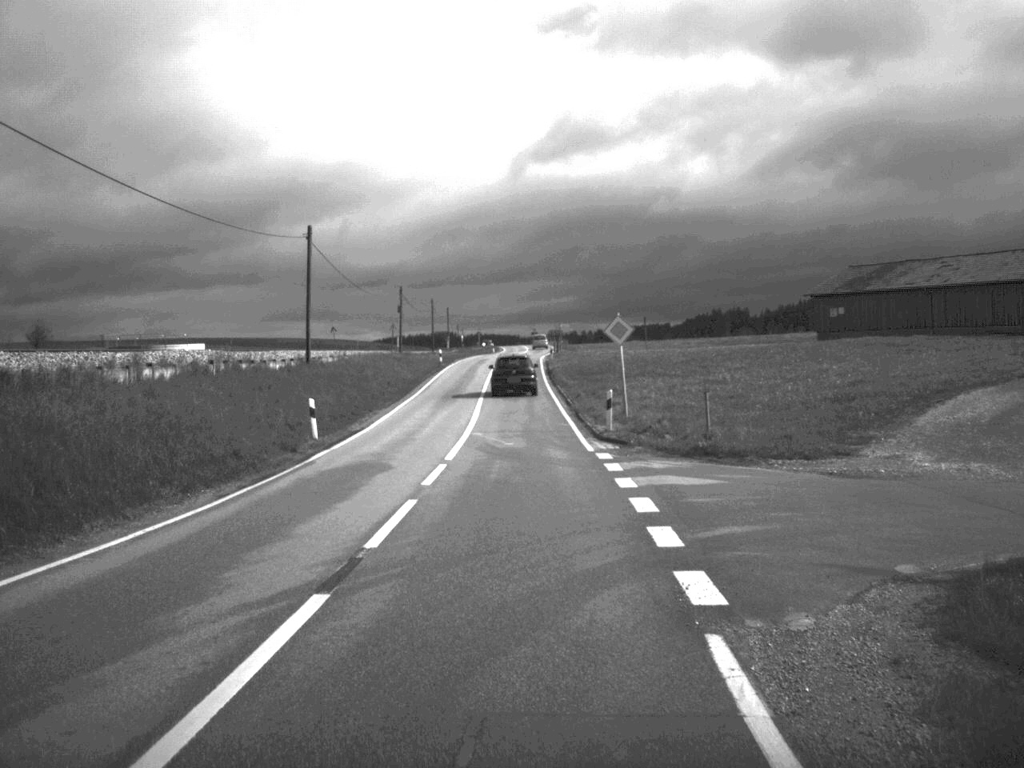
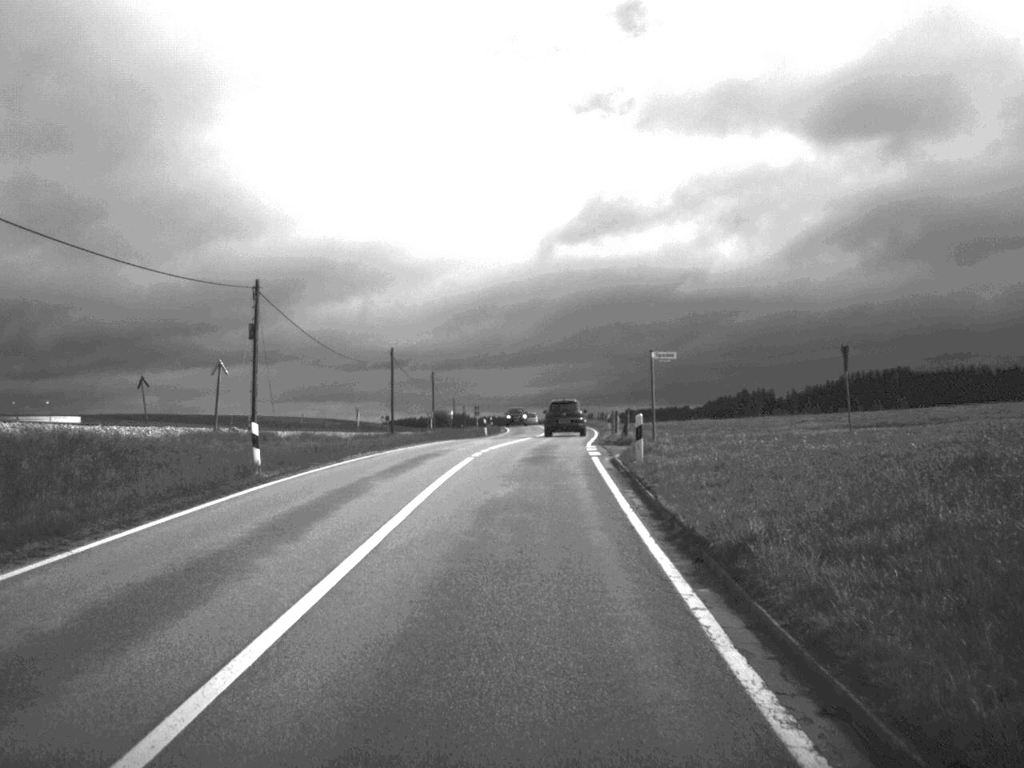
(-0.2, +57.2) m; -1°
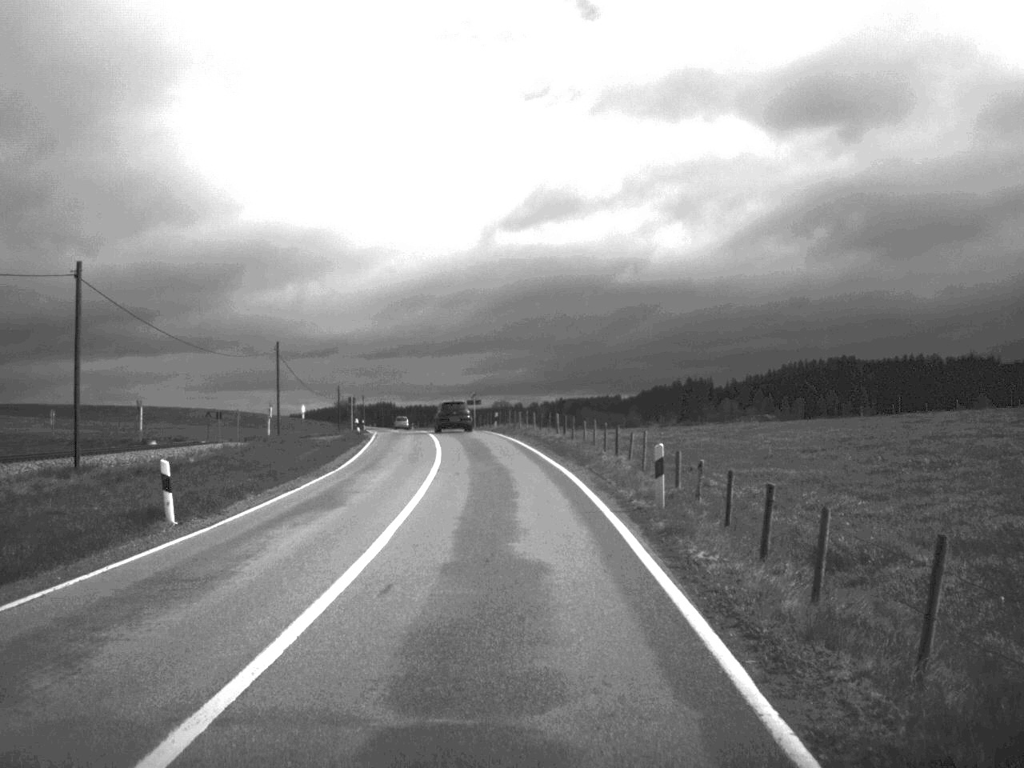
(+1.6, +54.6) m; +3°
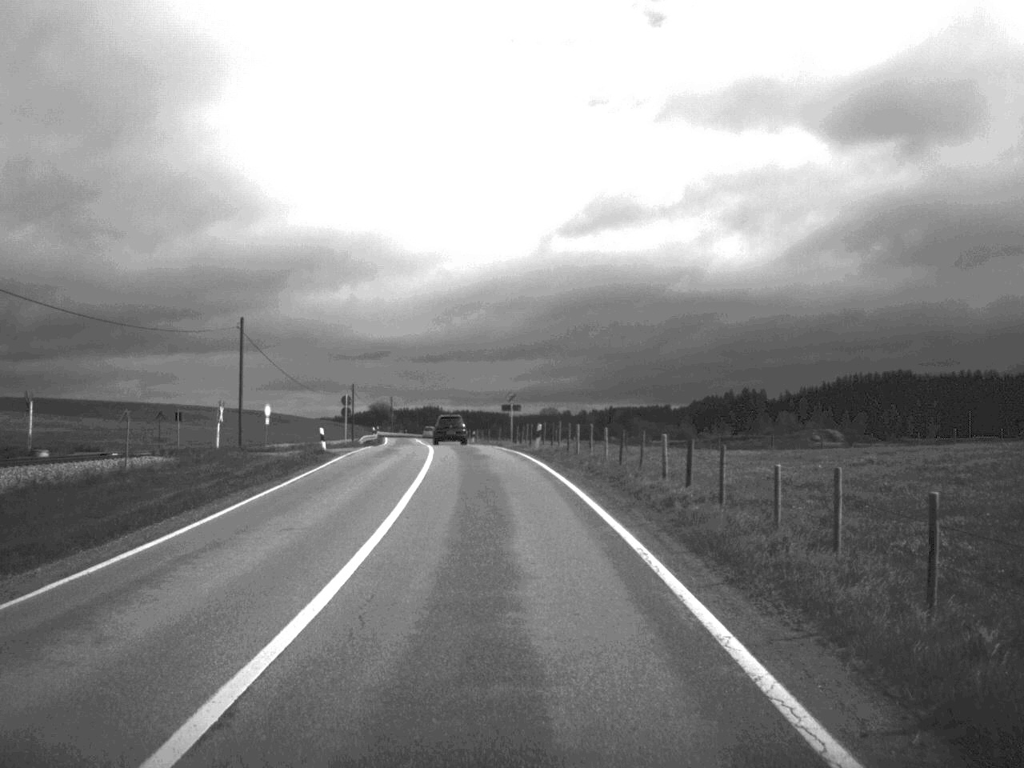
(-0.4, +24.3) m; -2°
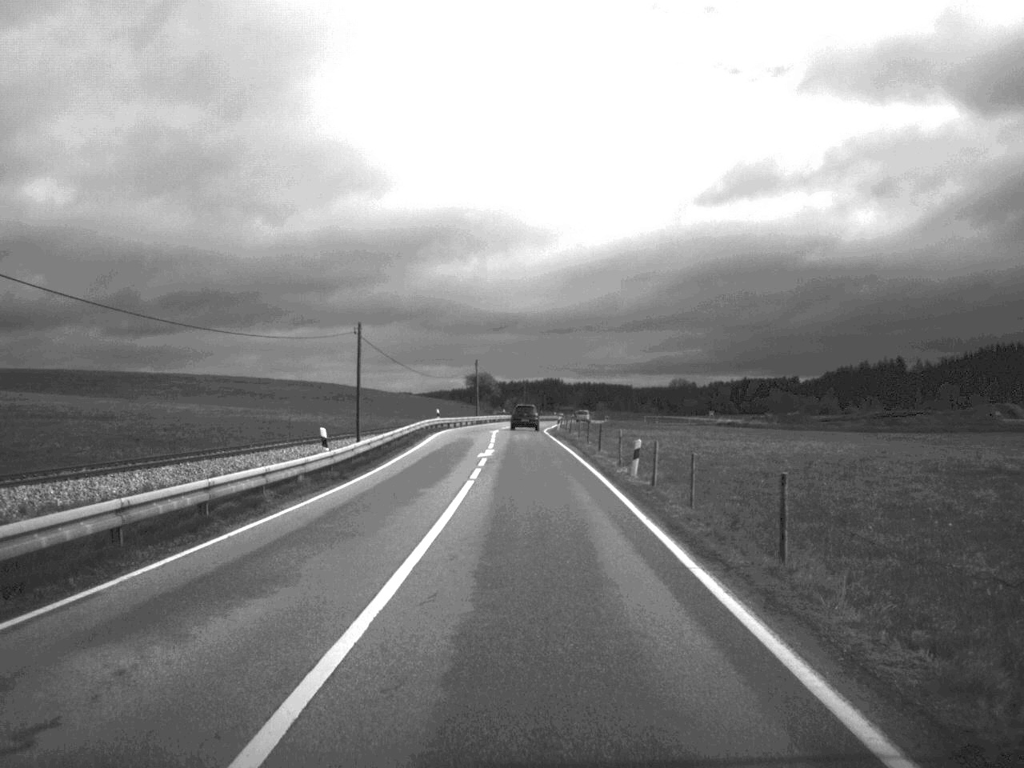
(-3.5, +63.2) m; -6°
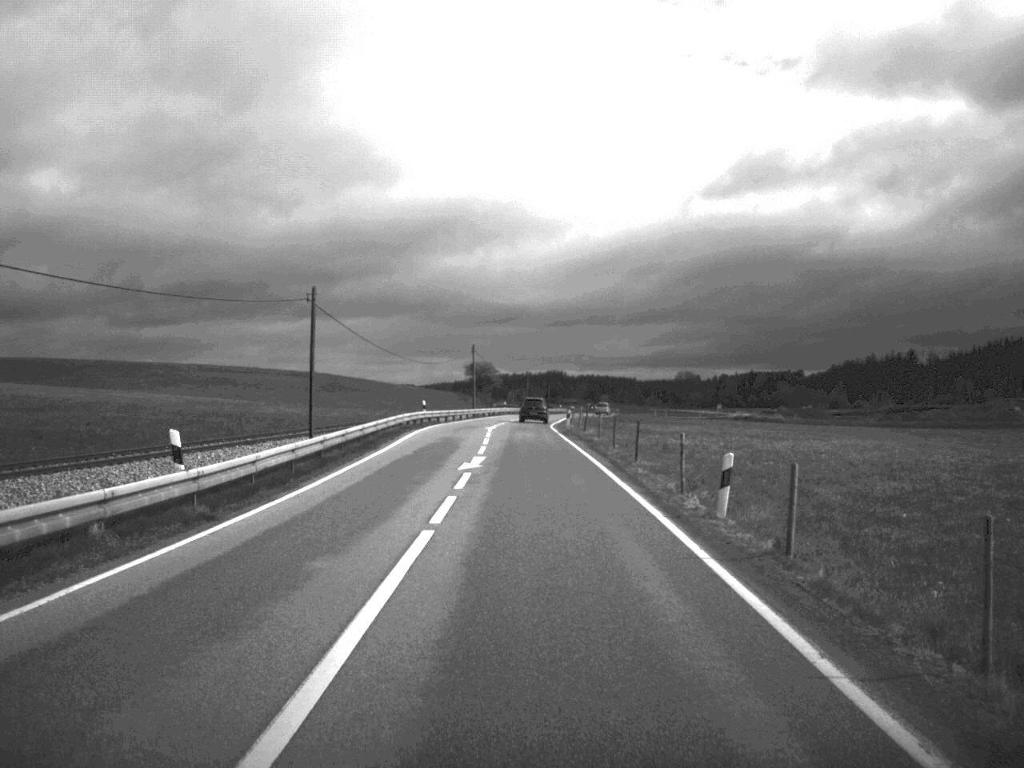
(0.0, +12.9) m; 0°
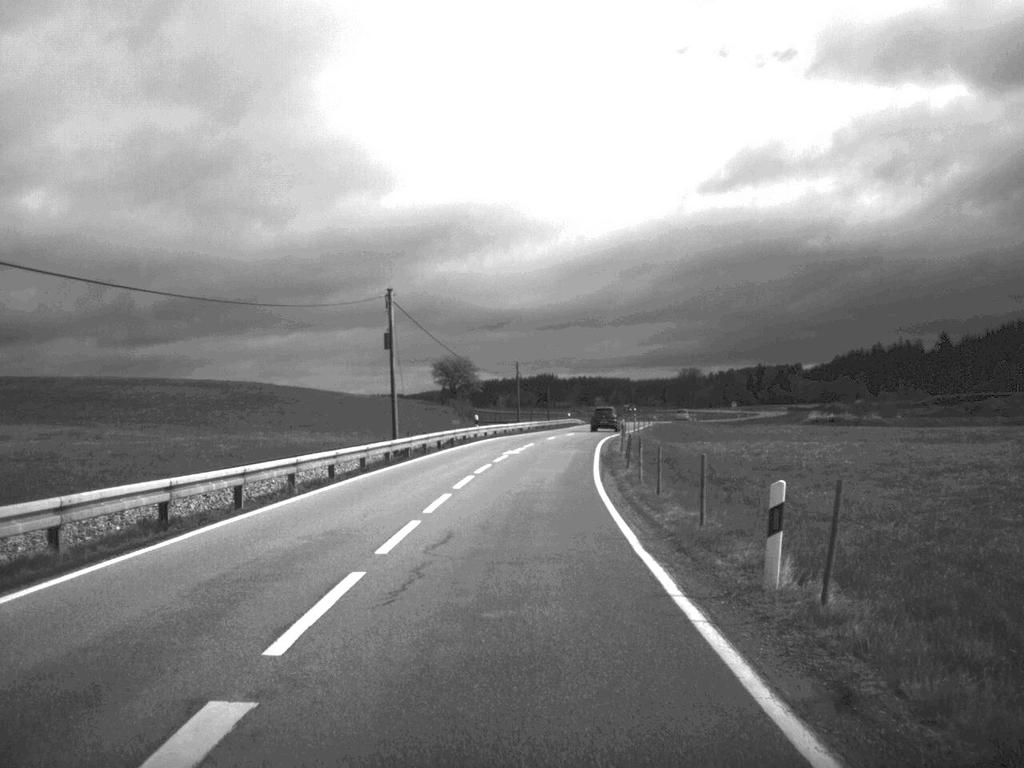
(-0.1, +55.0) m; 0°
